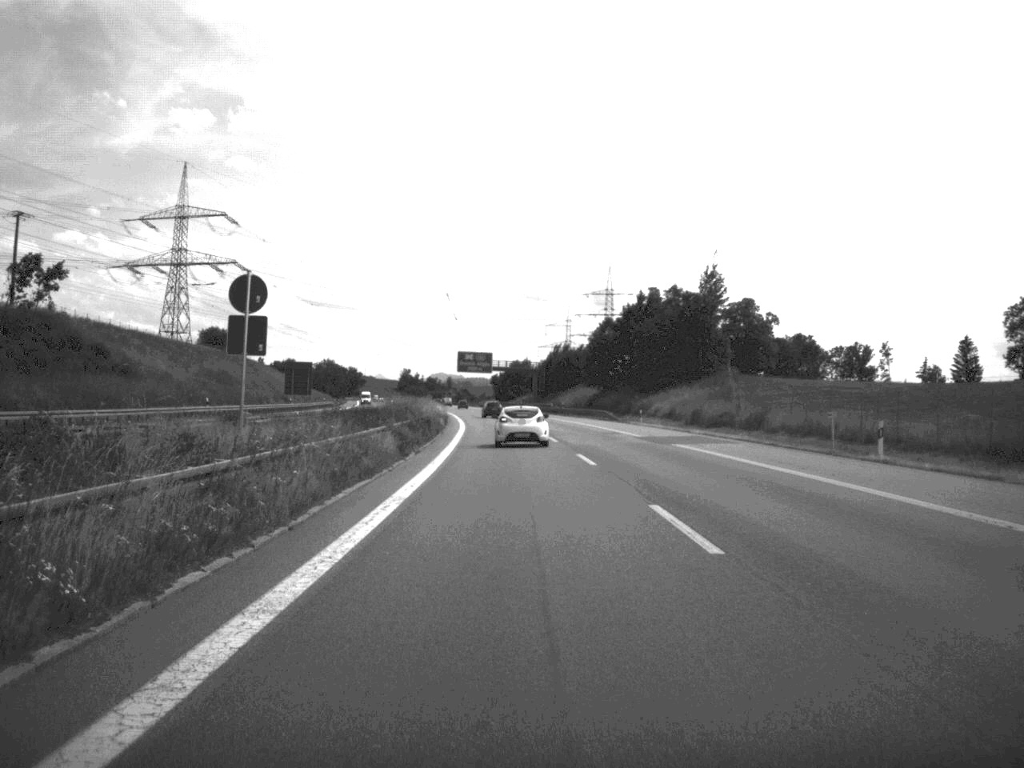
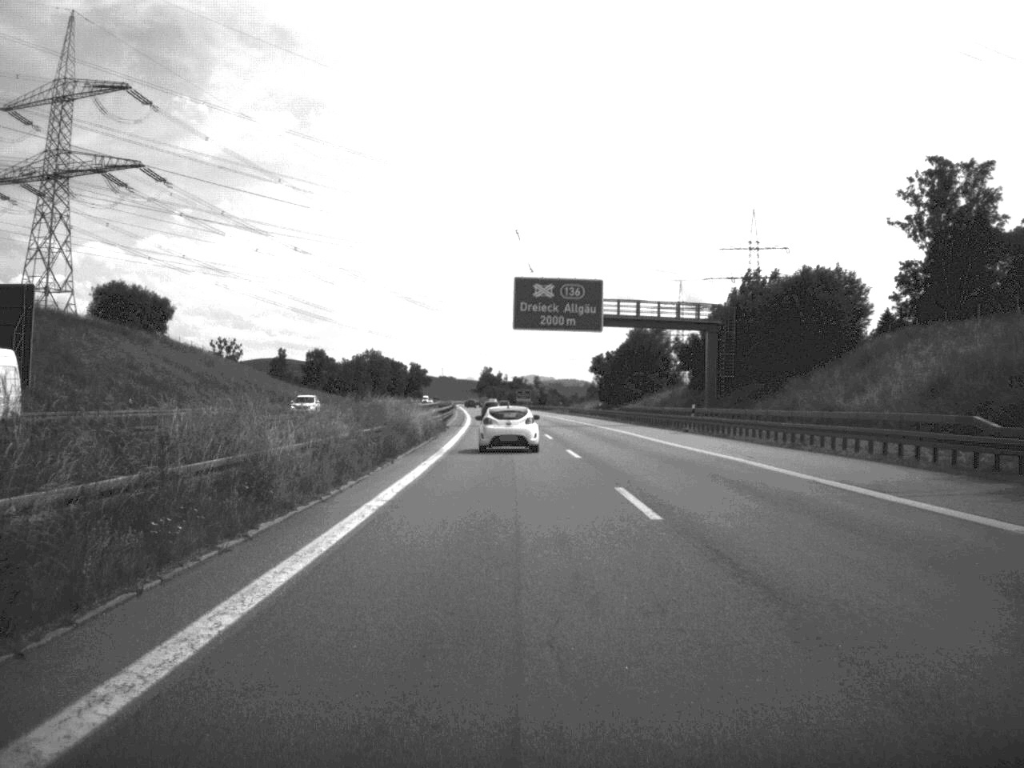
(-4.5, +120.3) m; -4°
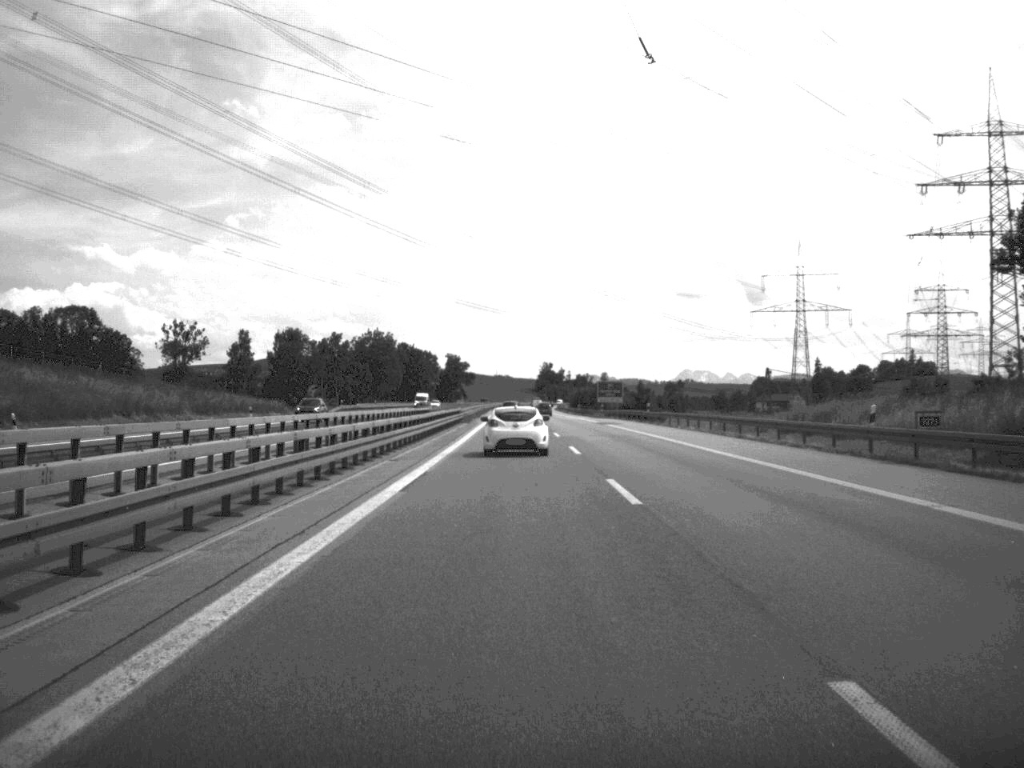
(-3.3, +121.1) m; -3°
